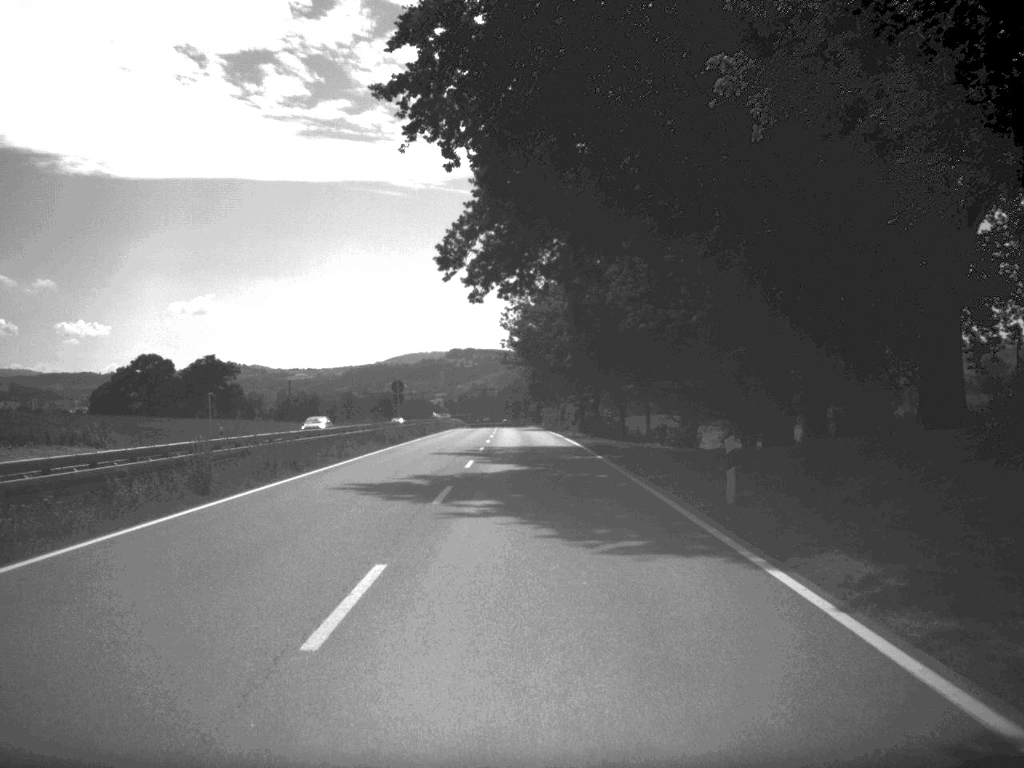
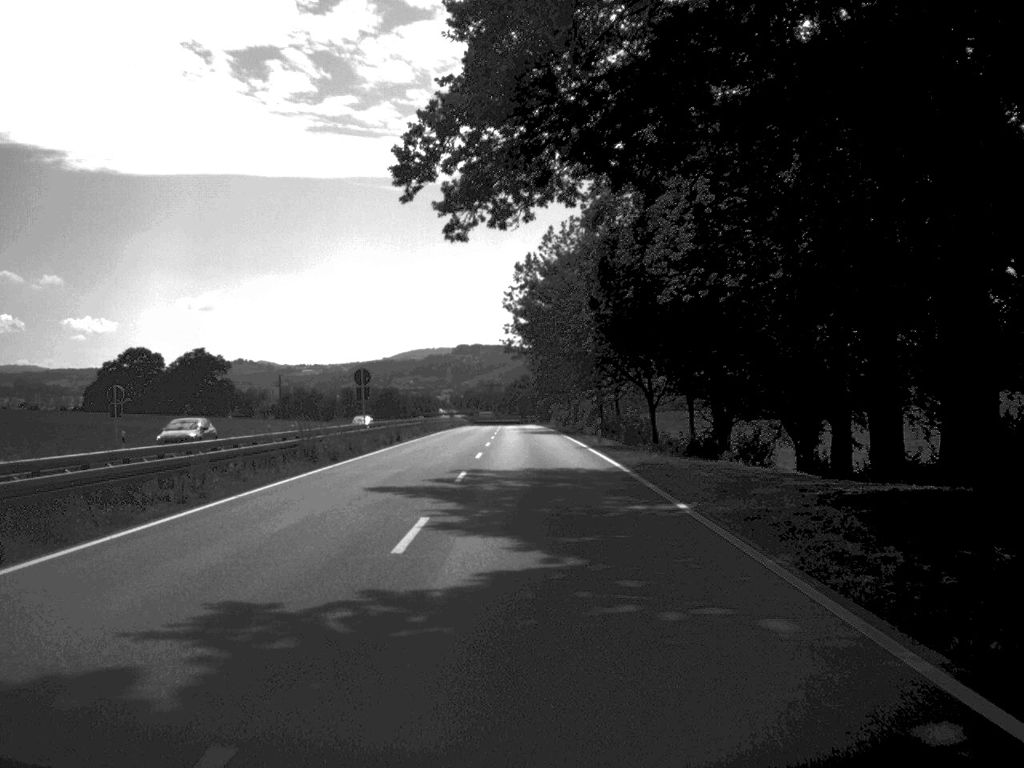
(-0.1, +18.4) m; 0°
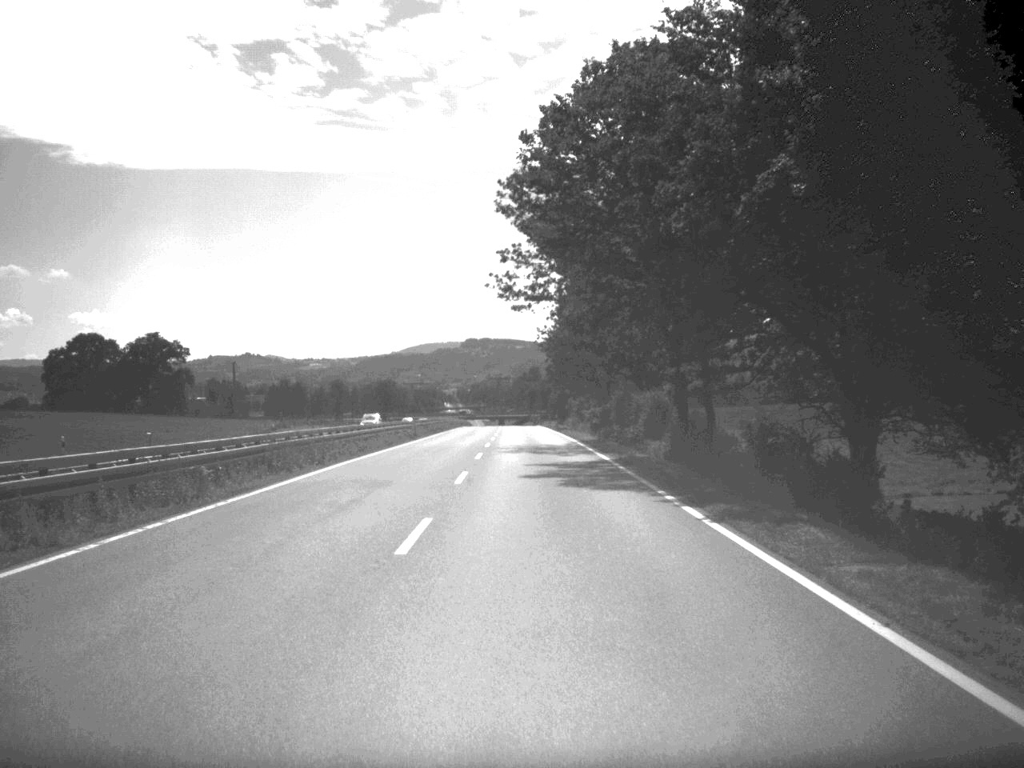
(-0.3, +47.4) m; -1°
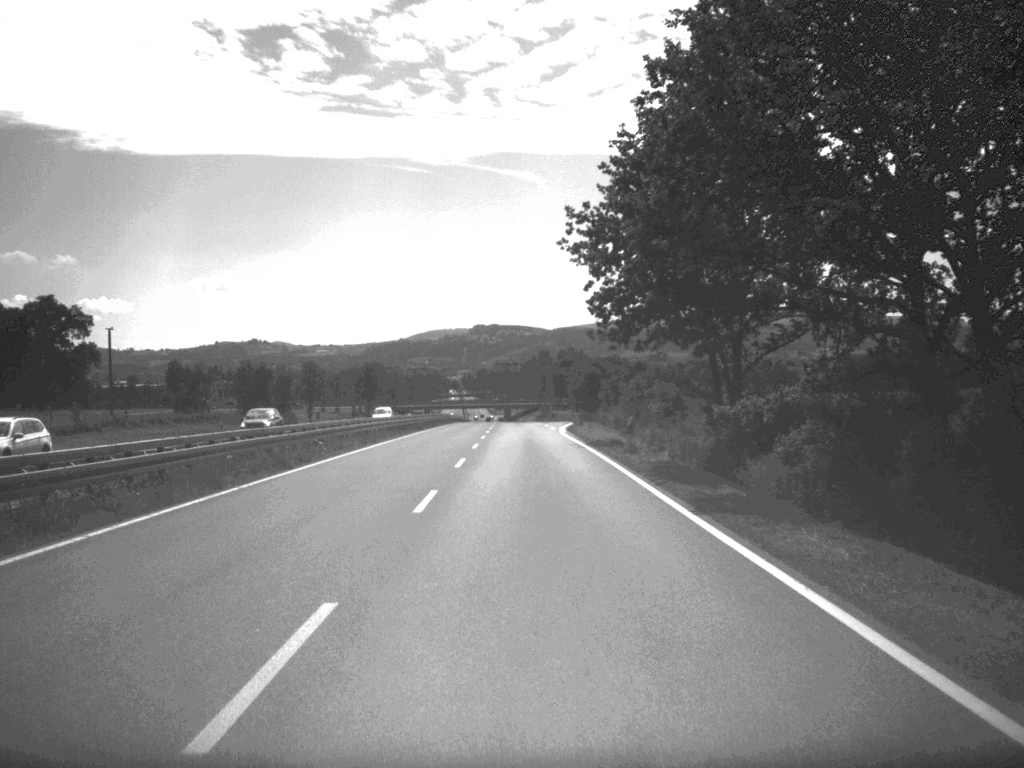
(-0.4, +66.3) m; -1°
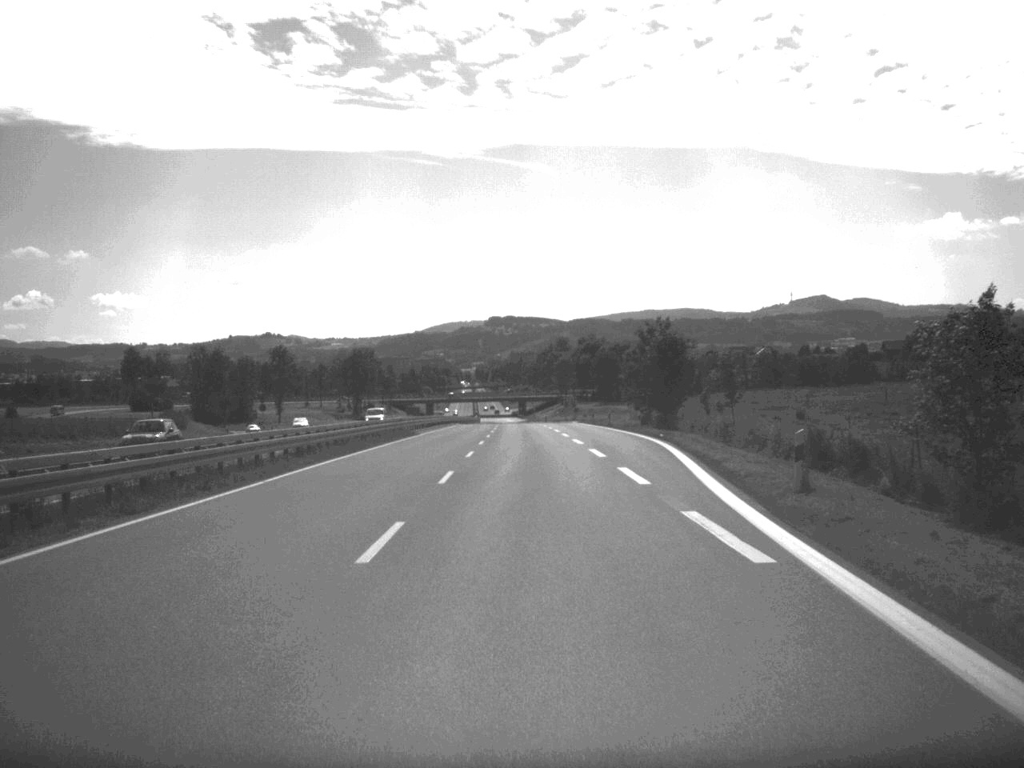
(-0.5, +64.2) m; -1°
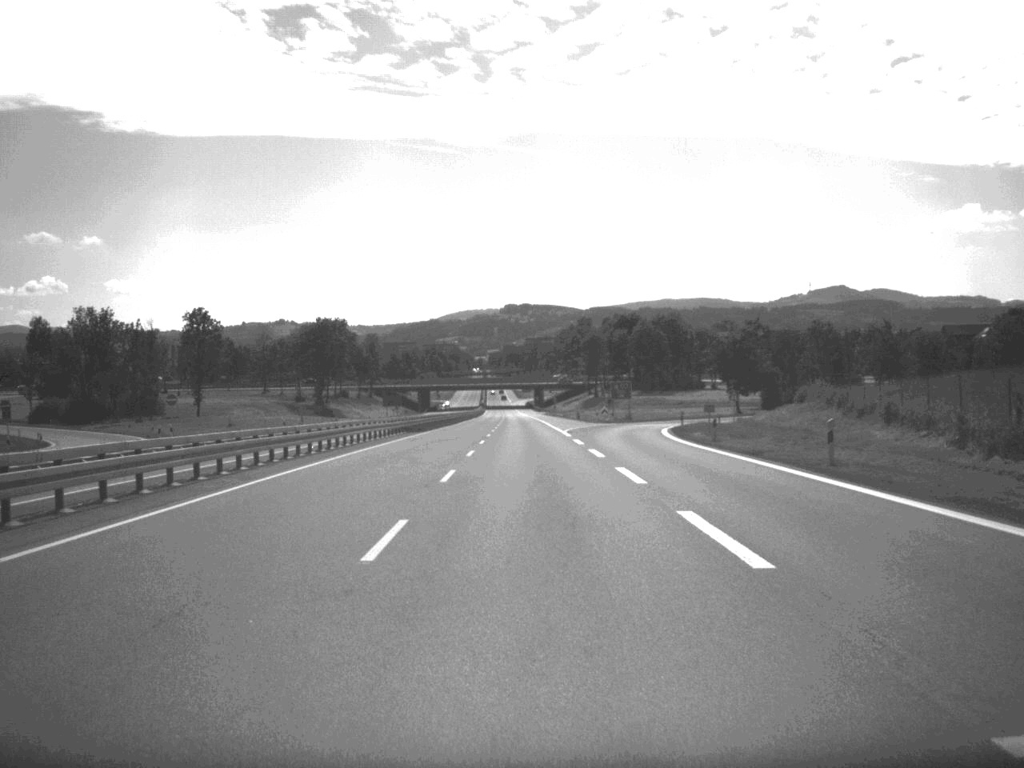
(-0.7, +82.4) m; -1°
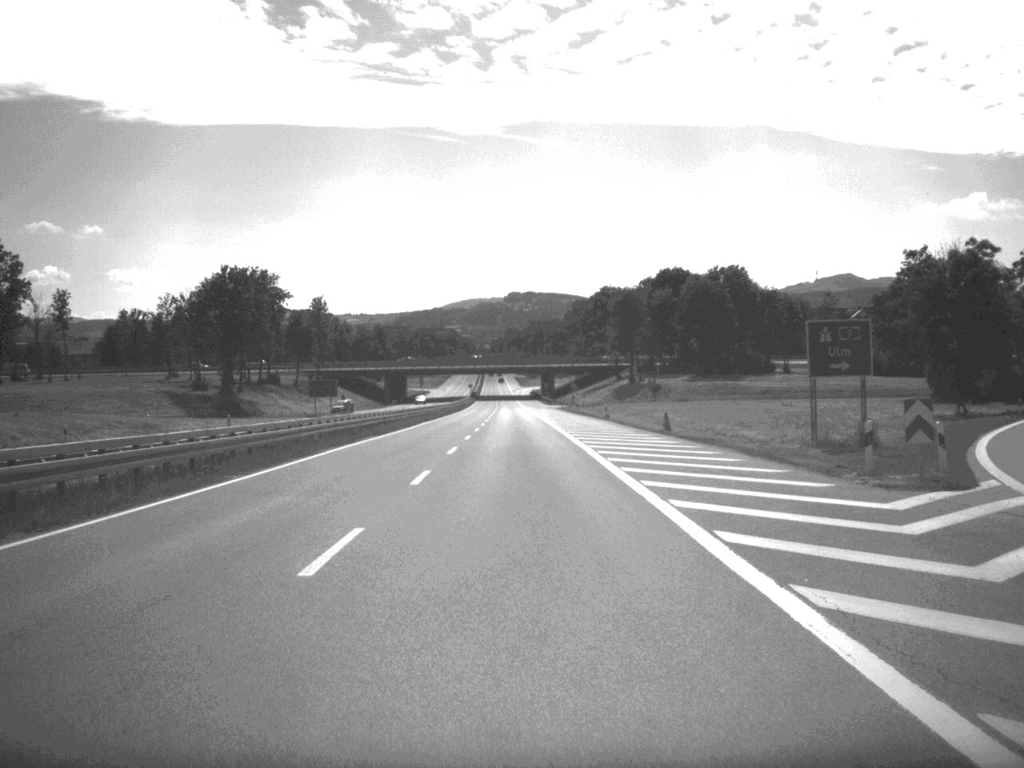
(-0.3, +83.8) m; 0°
